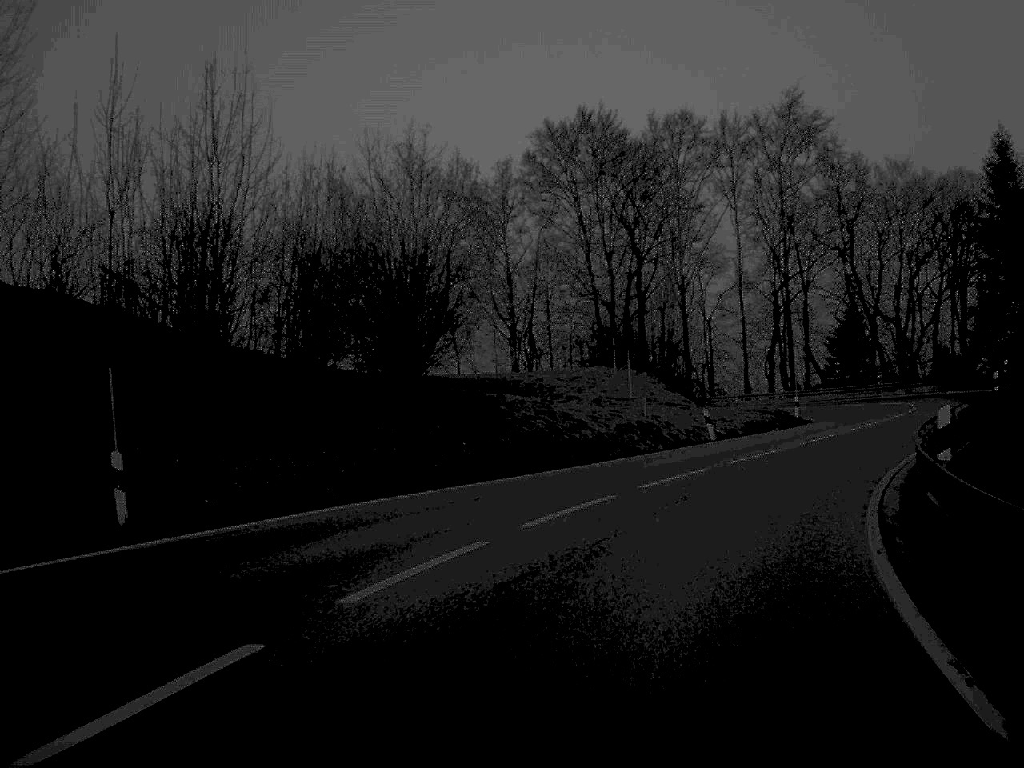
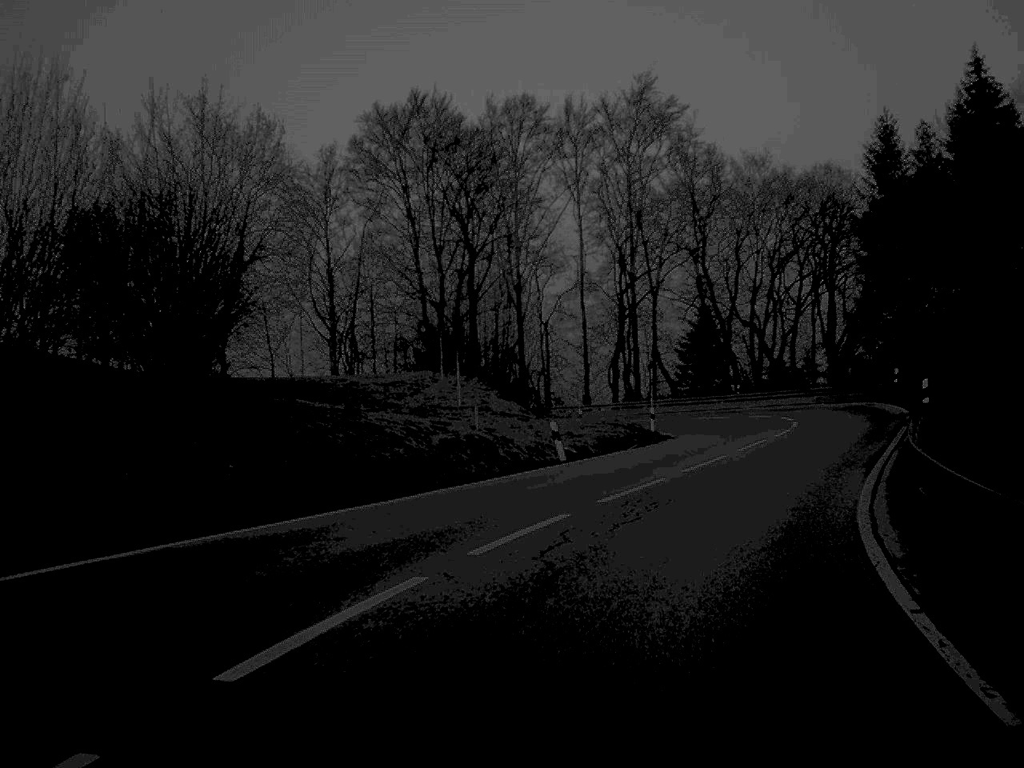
(+0.5, +8.1) m; +8°
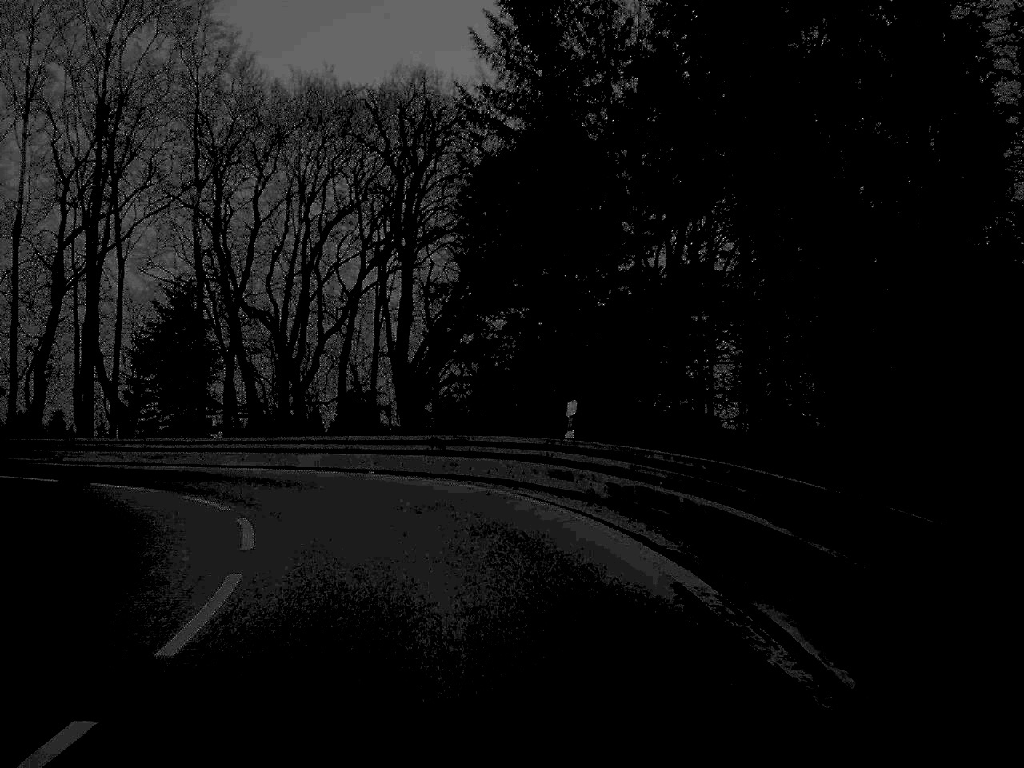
(+7.6, +32.1) m; +18°
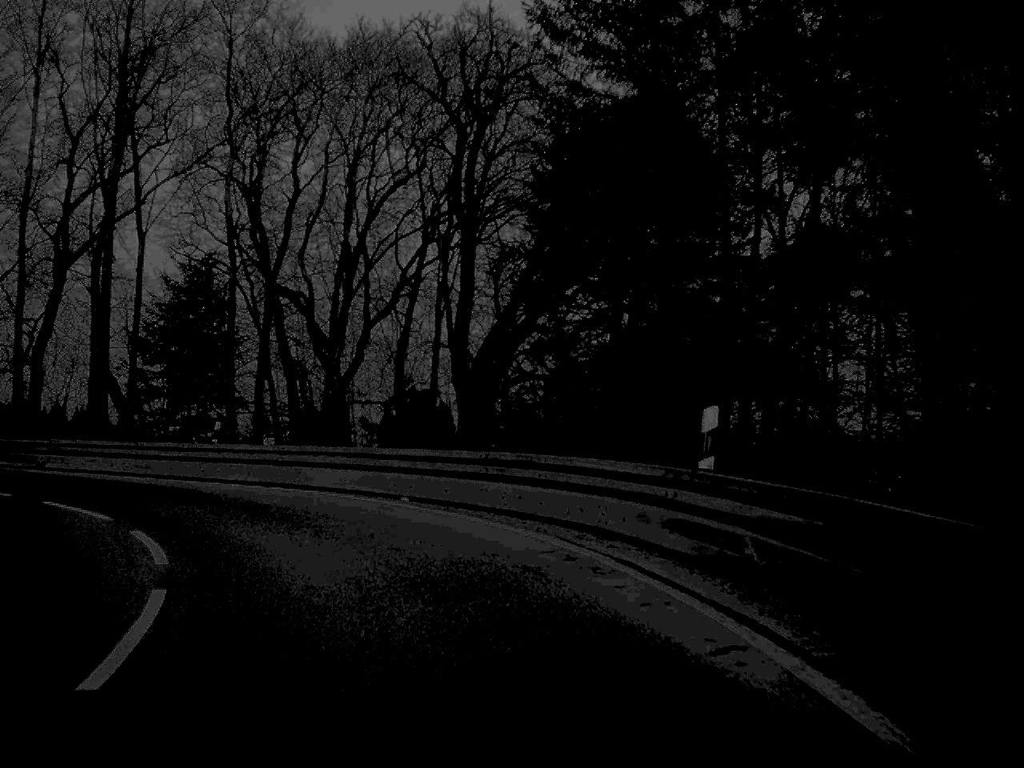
(-0.2, +7.4) m; -4°
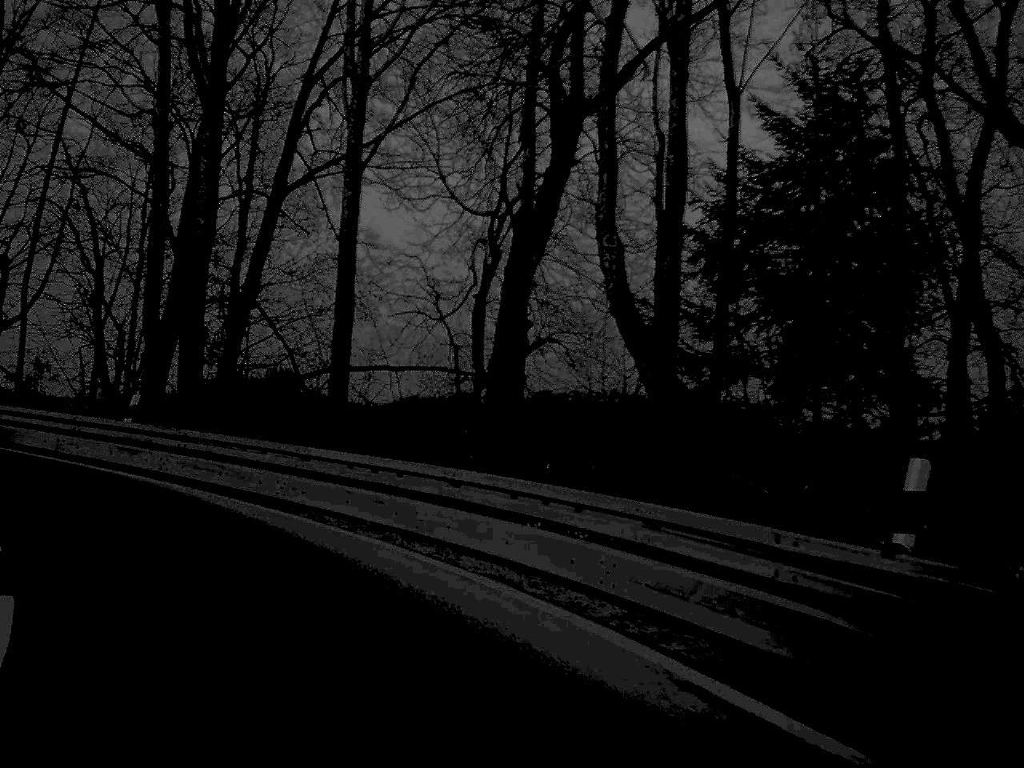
(-4.5, +20.2) m; -29°
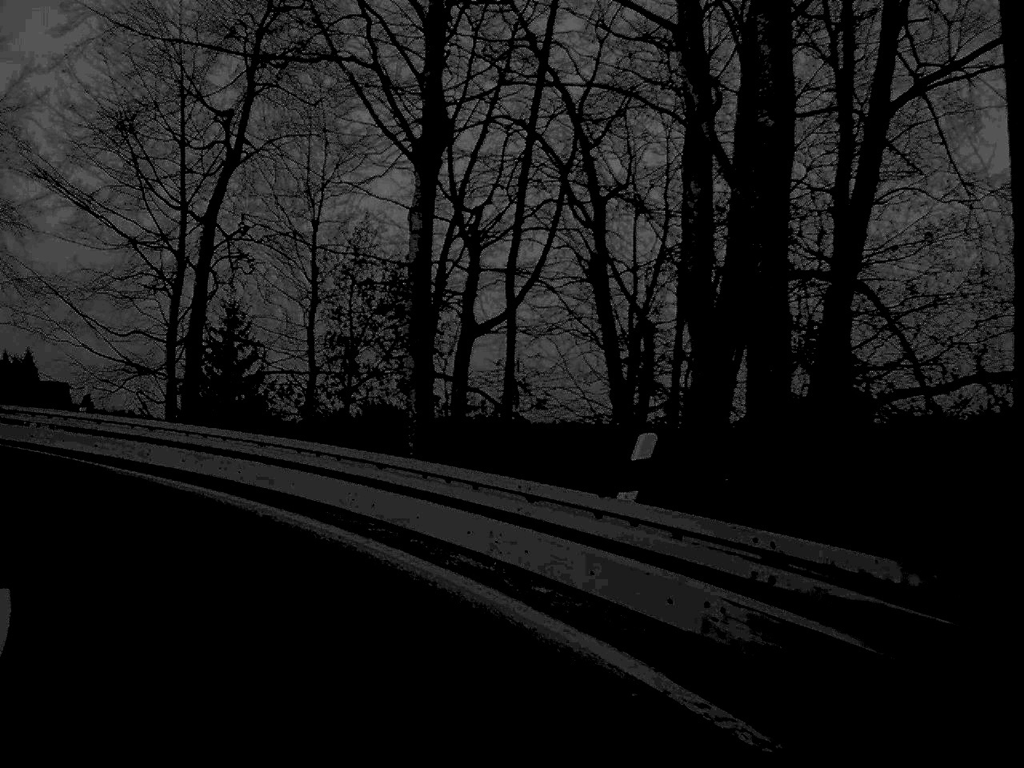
(-2.9, +12.7) m; -25°
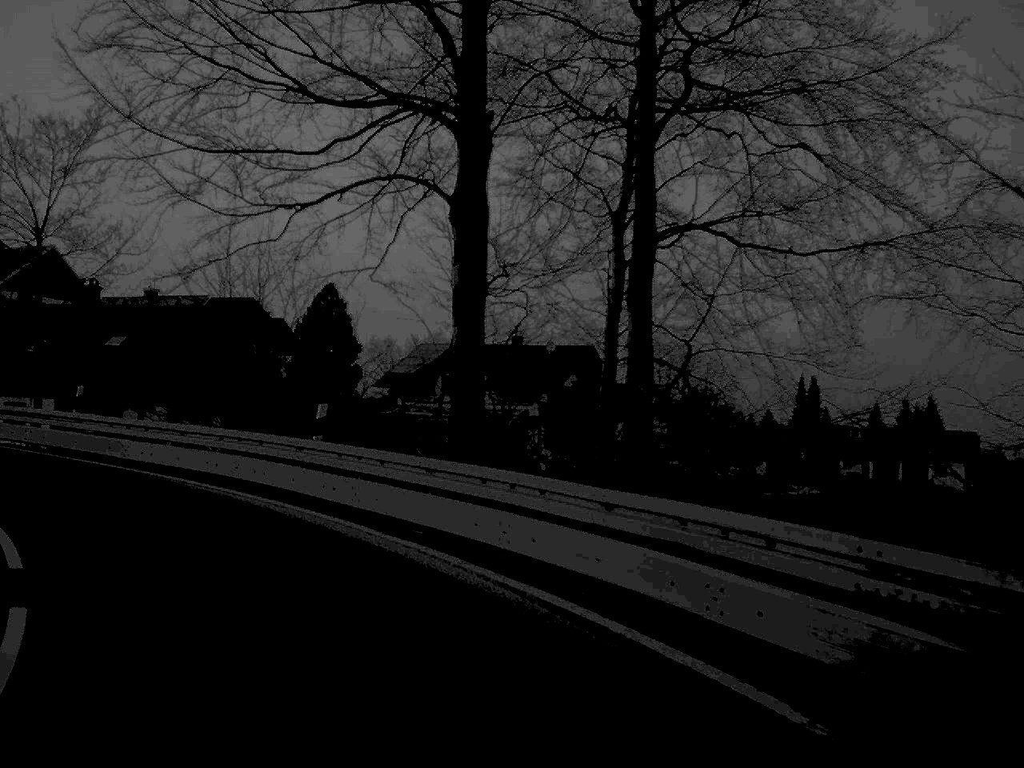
(-7.1, +19.2) m; -40°
